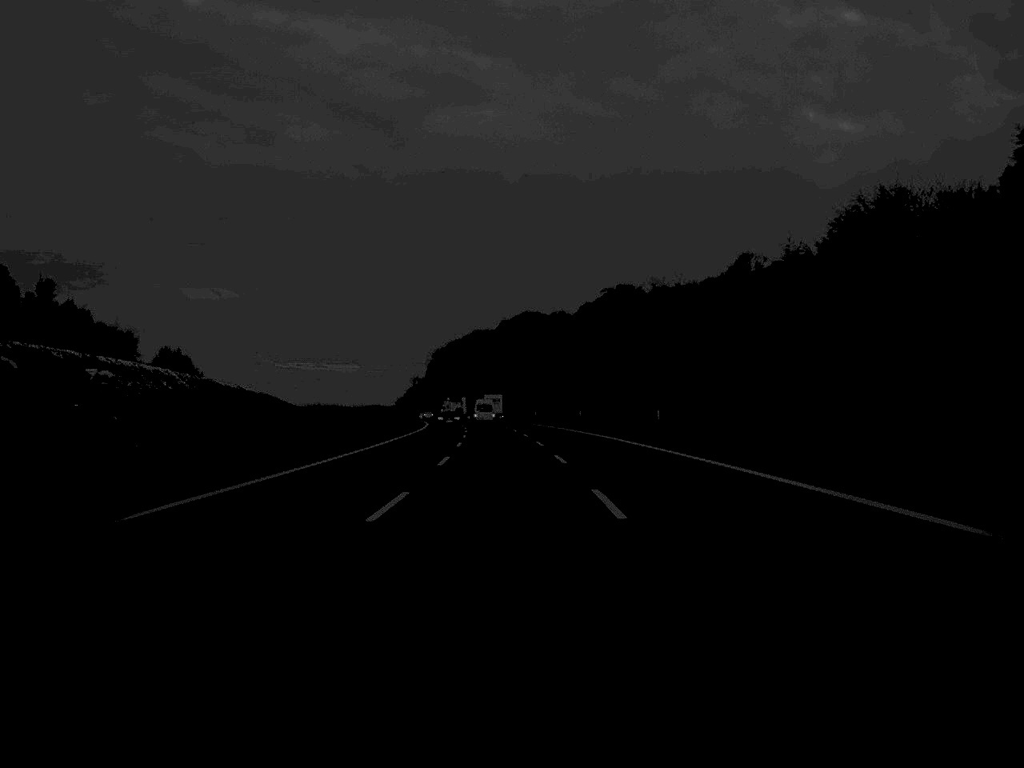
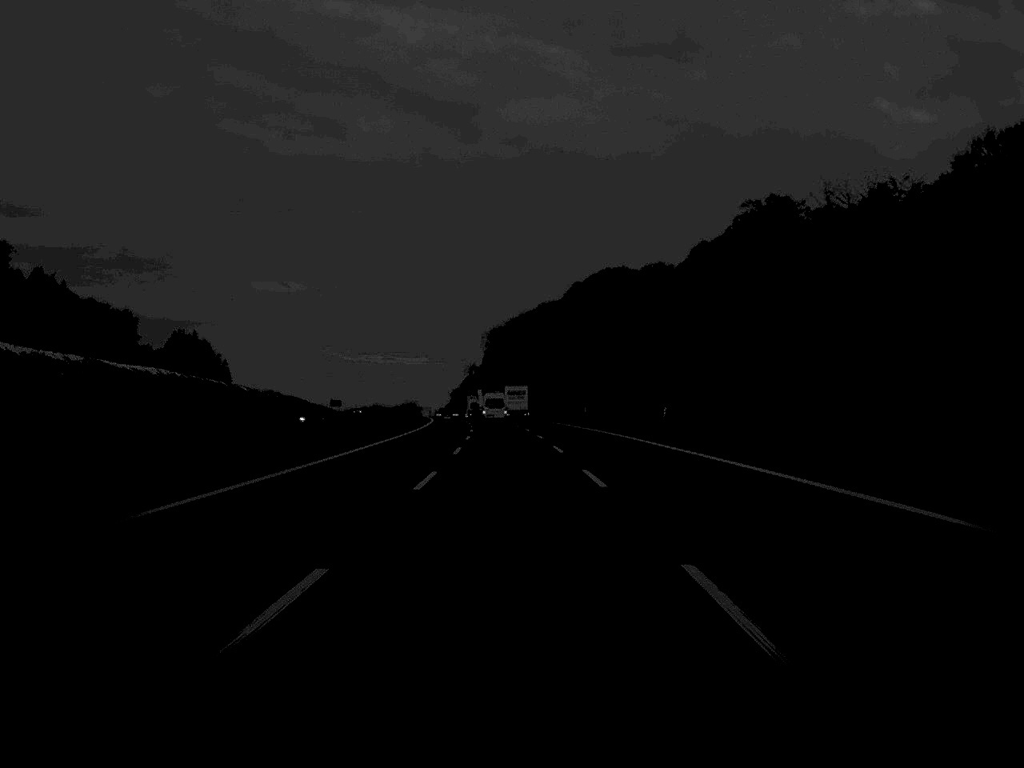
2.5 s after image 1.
(-2.7, +99.2) m; -3°
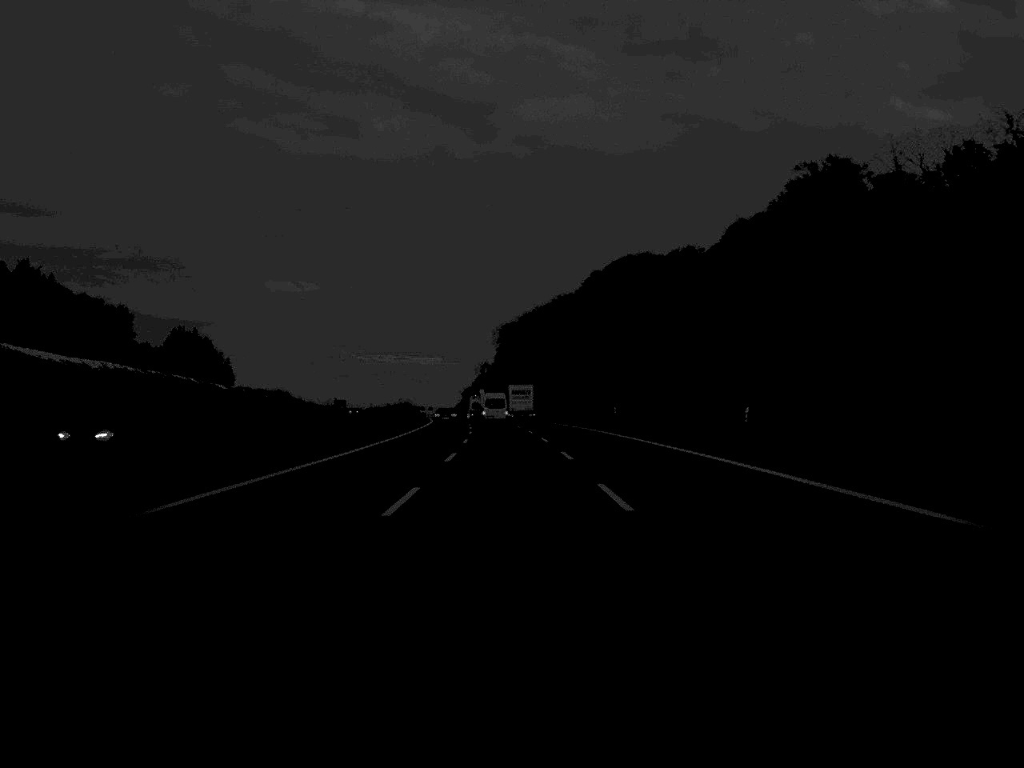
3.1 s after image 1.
(-0.1, +23.2) m; -1°
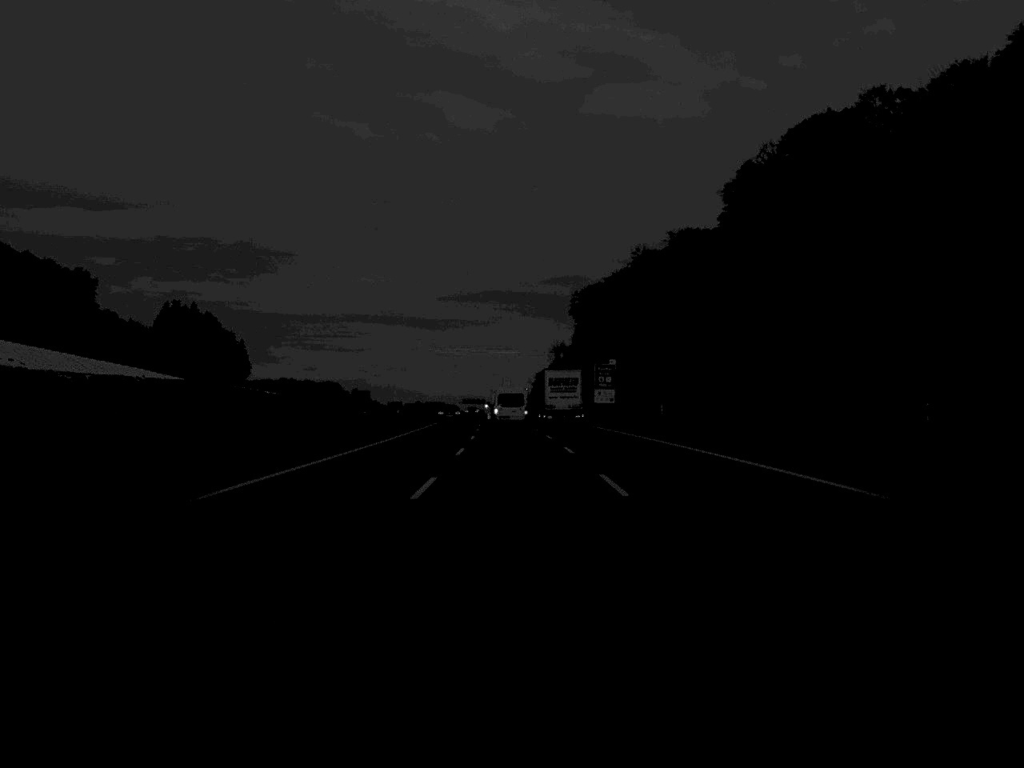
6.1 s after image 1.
(-3.6, +119.9) m; -3°
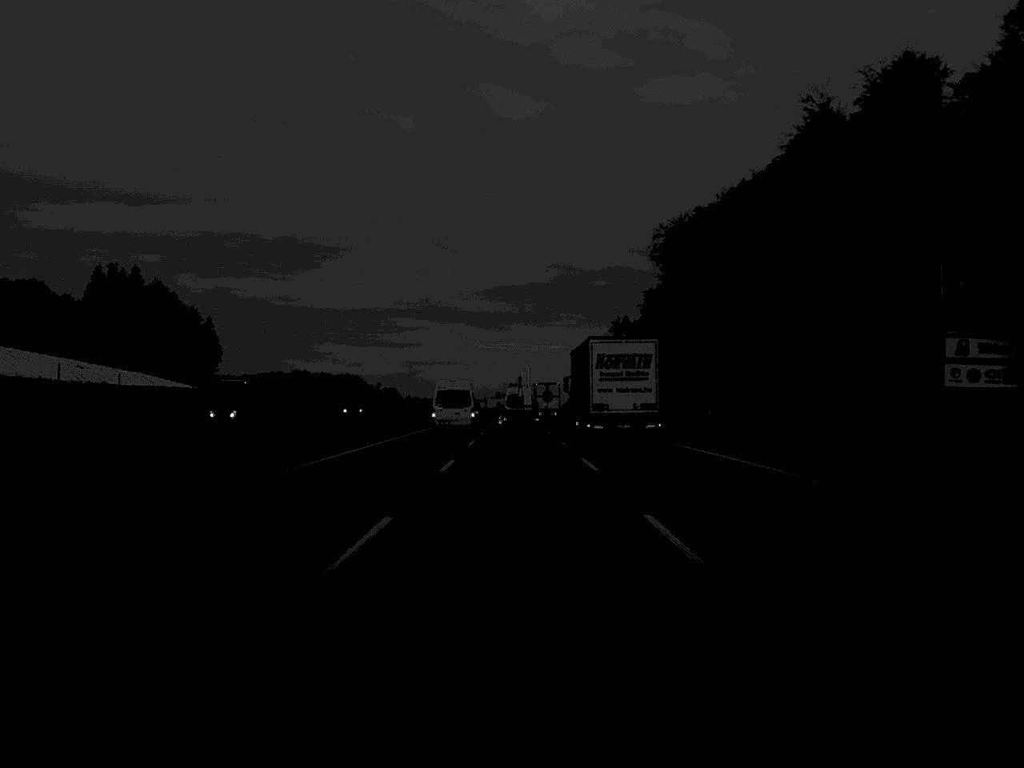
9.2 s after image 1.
(-2.2, +114.7) m; -2°
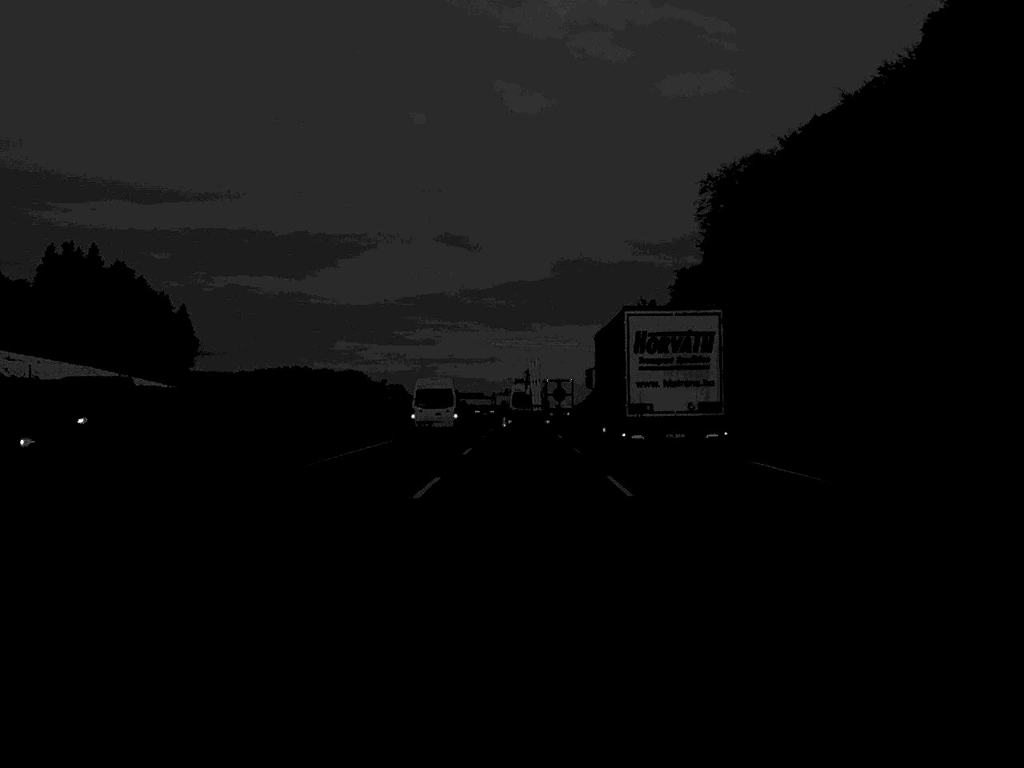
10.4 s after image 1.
(-0.2, +43.3) m; -1°
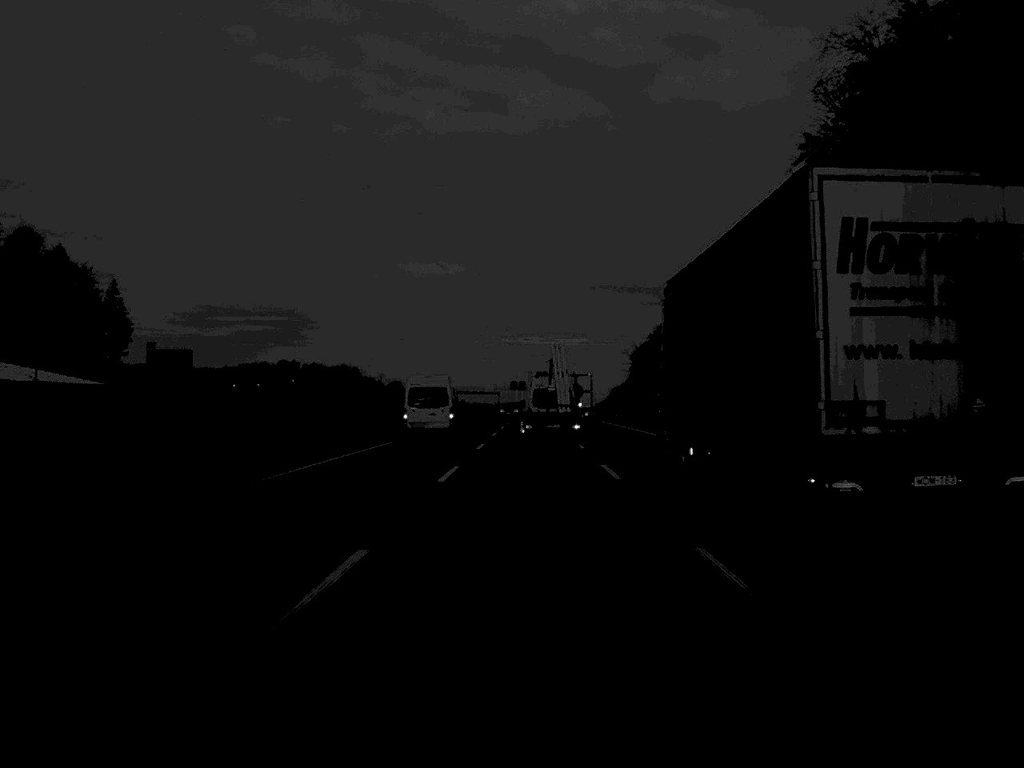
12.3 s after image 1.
(-0.2, +65.7) m; 0°
